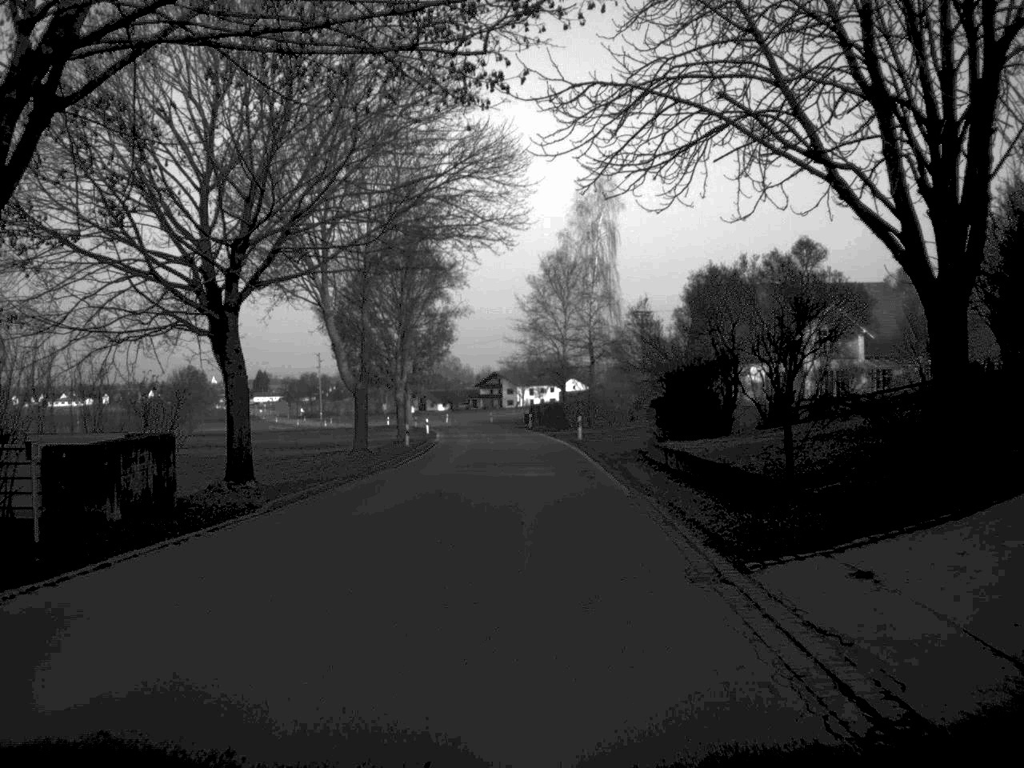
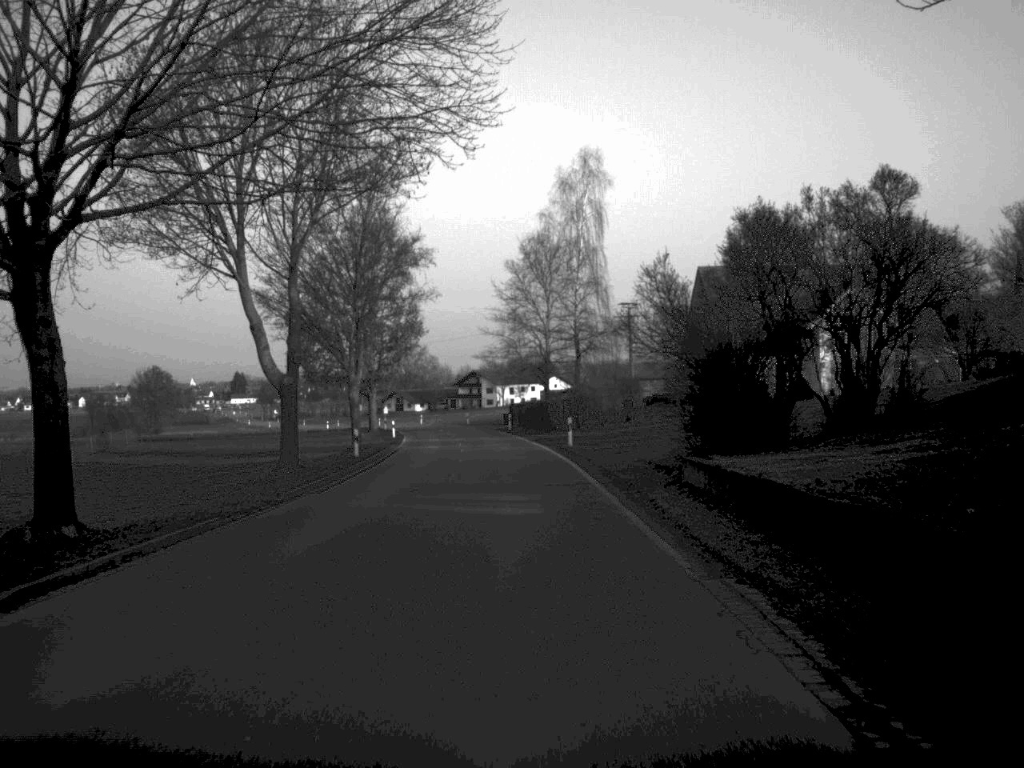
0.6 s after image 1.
(+0.1, +10.3) m; +1°
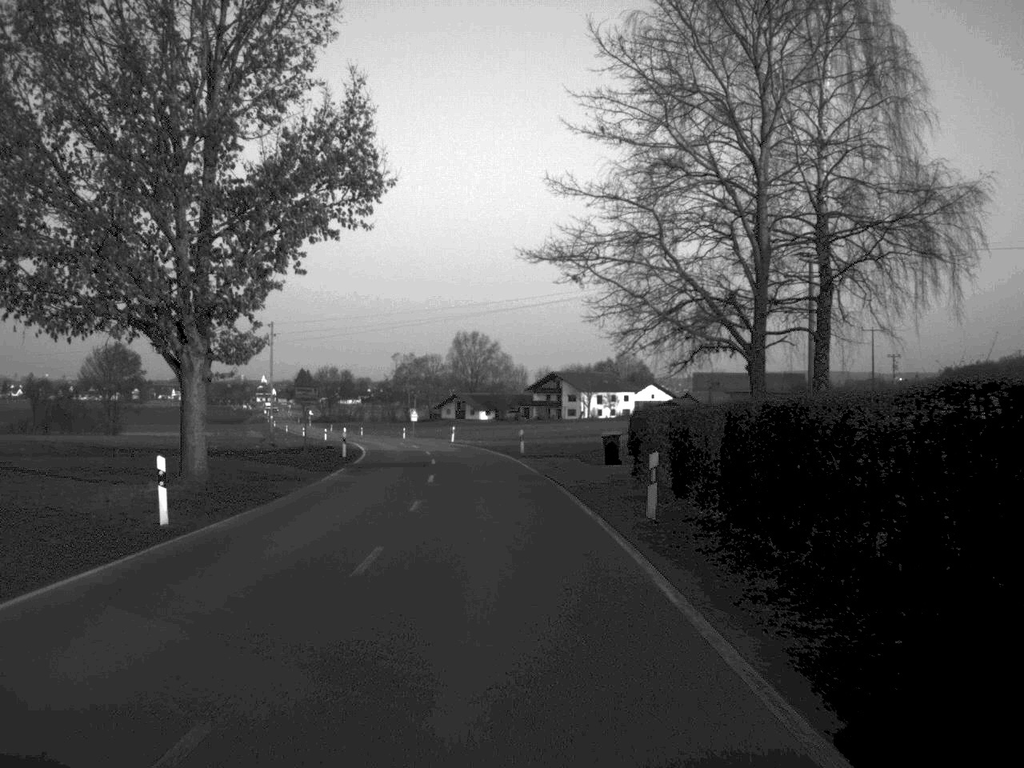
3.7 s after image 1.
(-1.6, +61.0) m; -4°
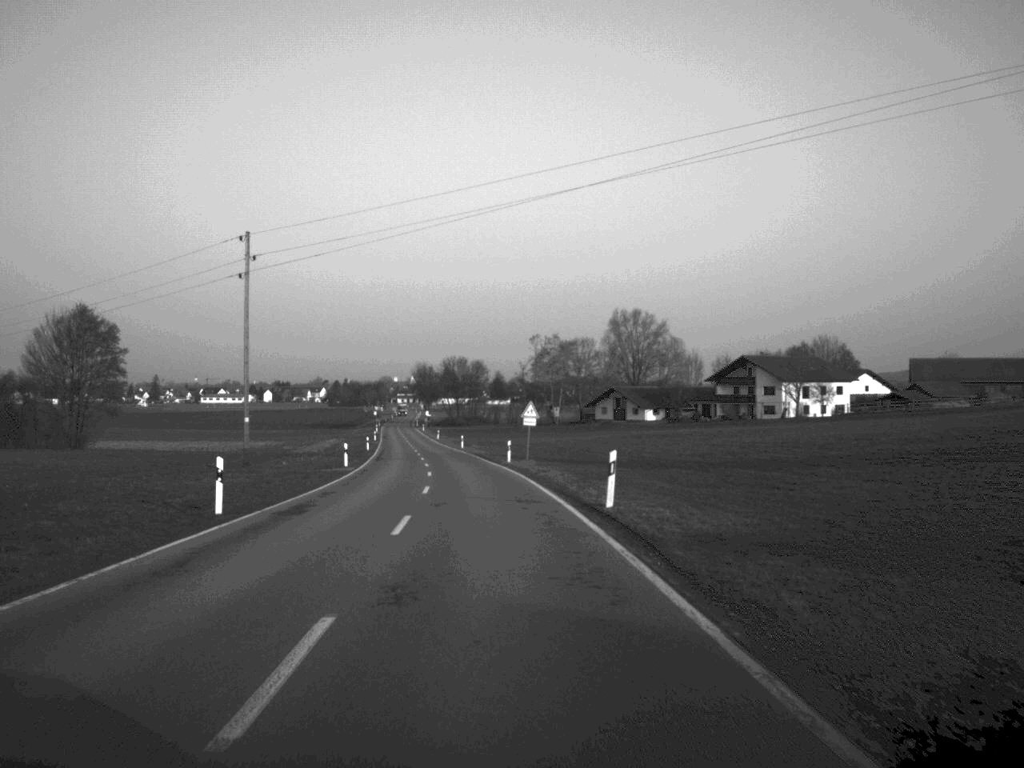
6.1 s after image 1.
(-3.5, +62.1) m; -7°
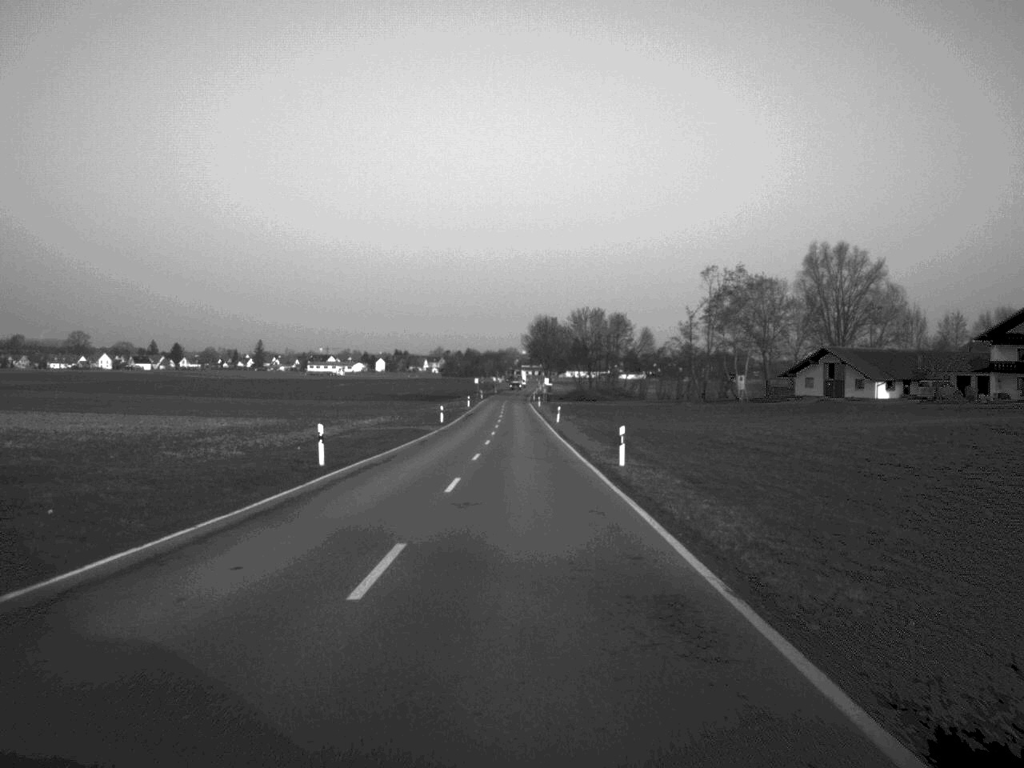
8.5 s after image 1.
(-4.1, +68.1) m; -6°
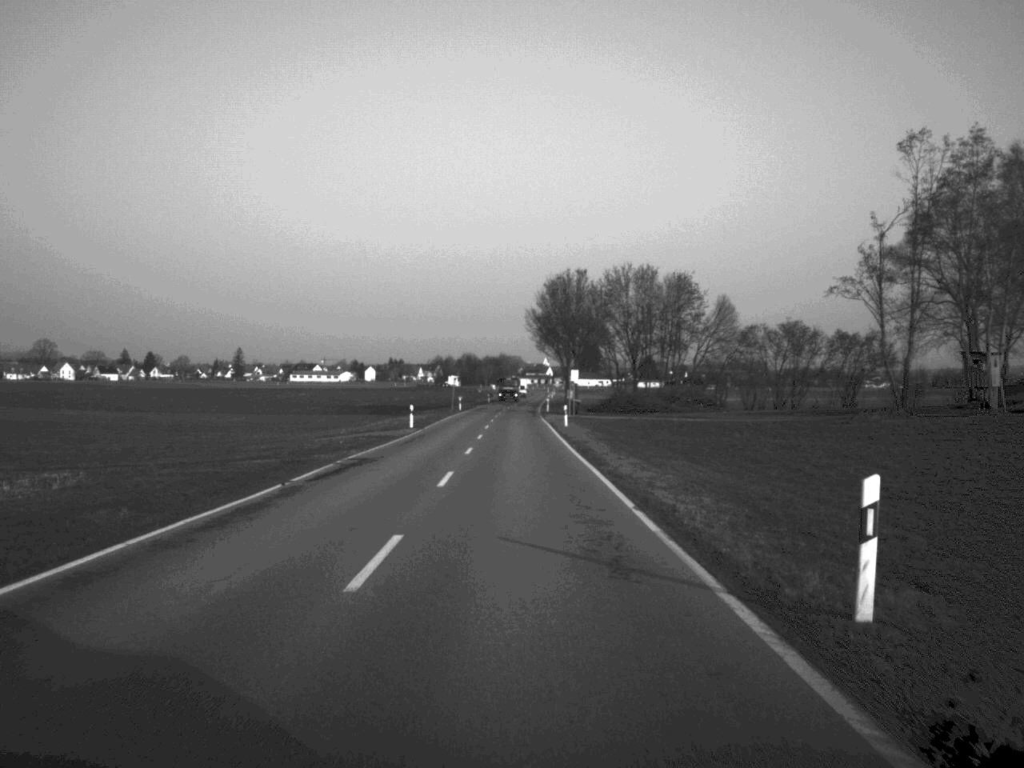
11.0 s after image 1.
(-0.1, +72.0) m; 0°
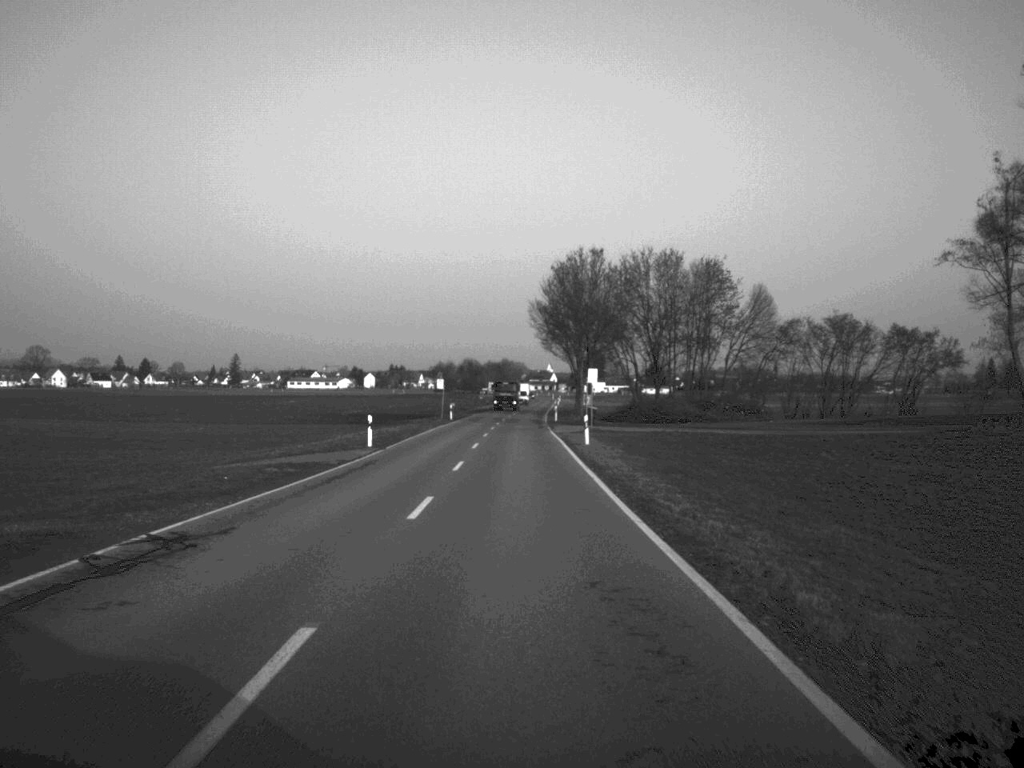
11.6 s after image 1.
(0.0, +17.6) m; 0°
